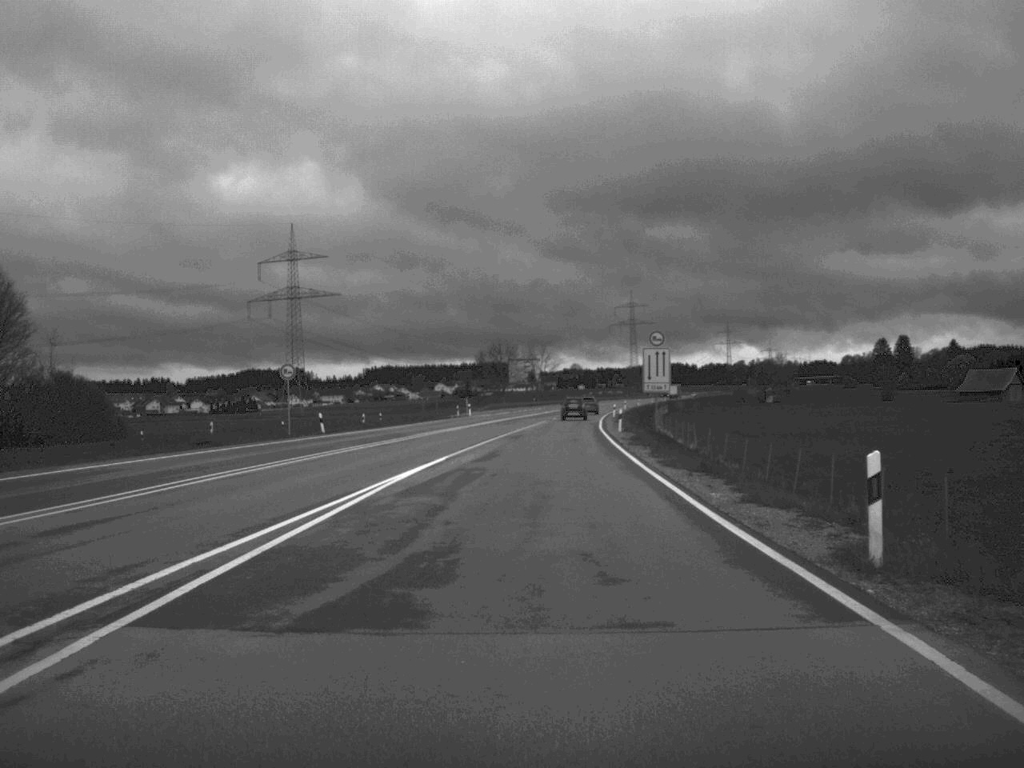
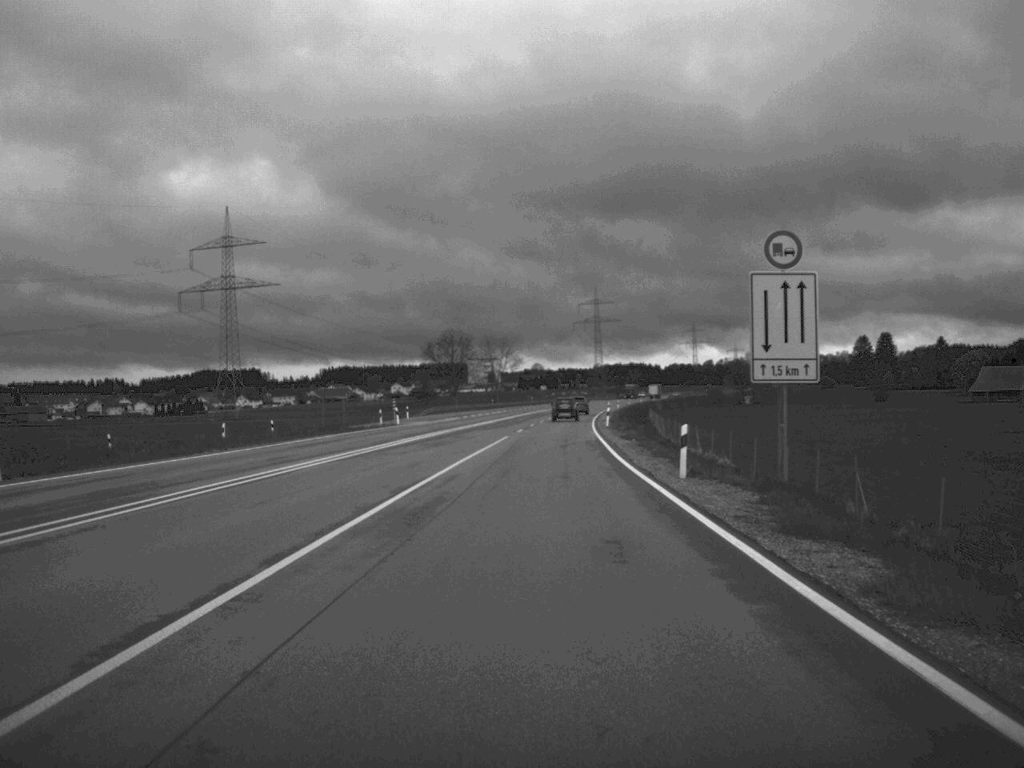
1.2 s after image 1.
(+0.5, +34.7) m; +2°
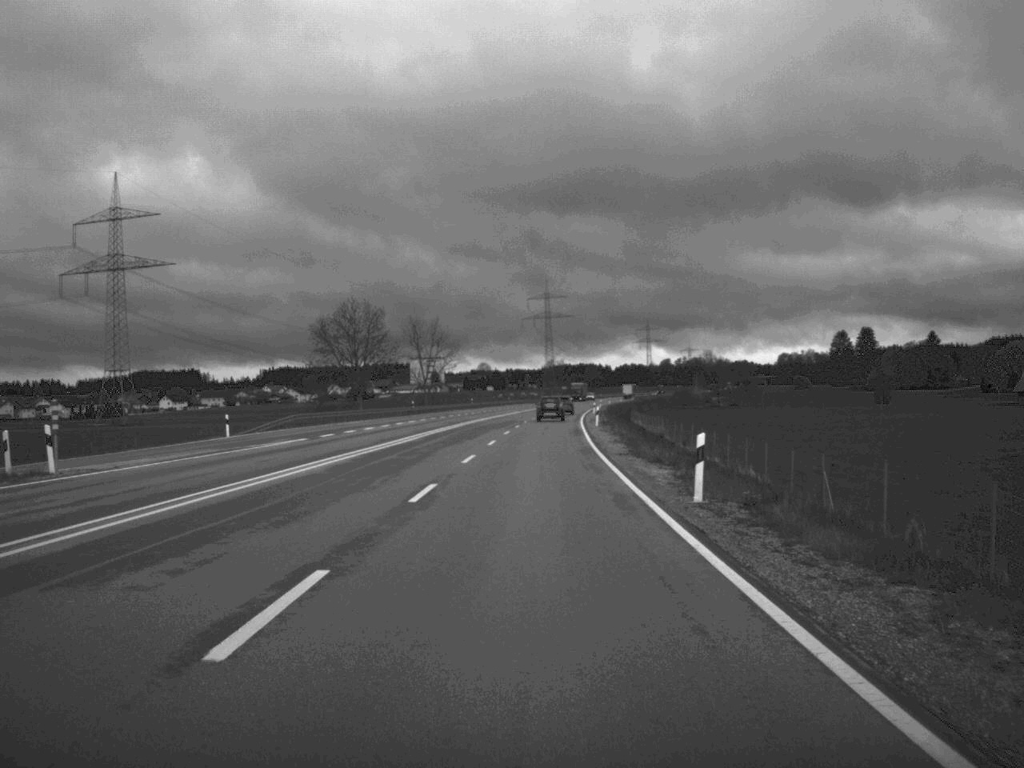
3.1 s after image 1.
(+1.1, +52.9) m; +2°
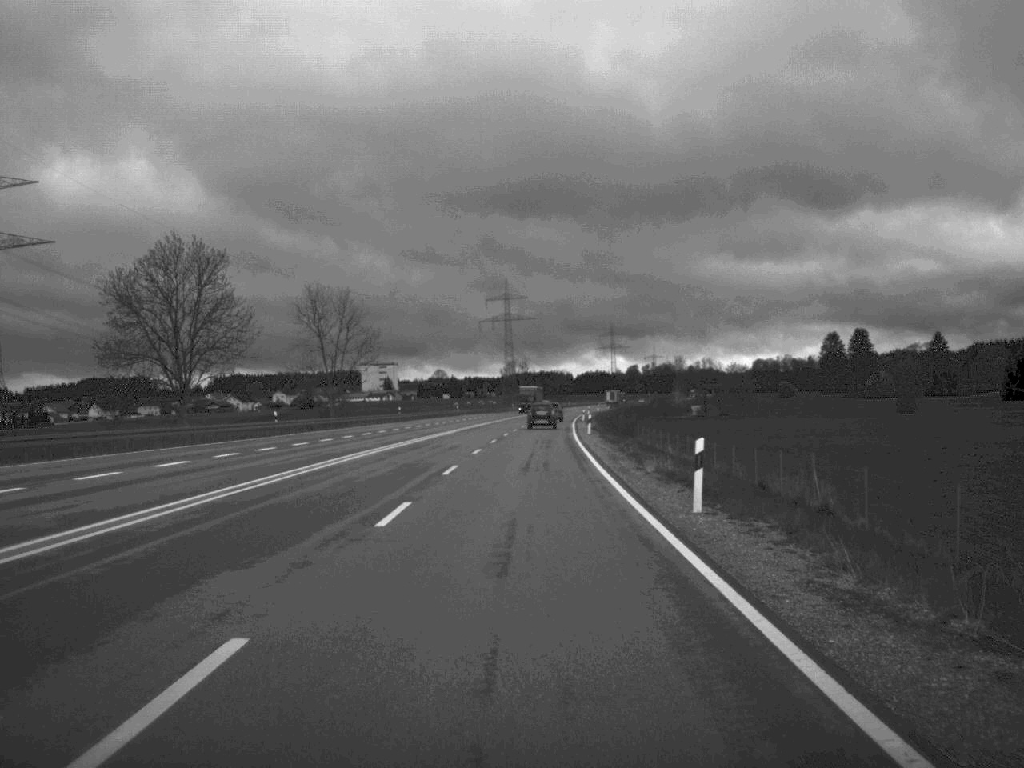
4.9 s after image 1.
(+0.8, +50.9) m; +2°
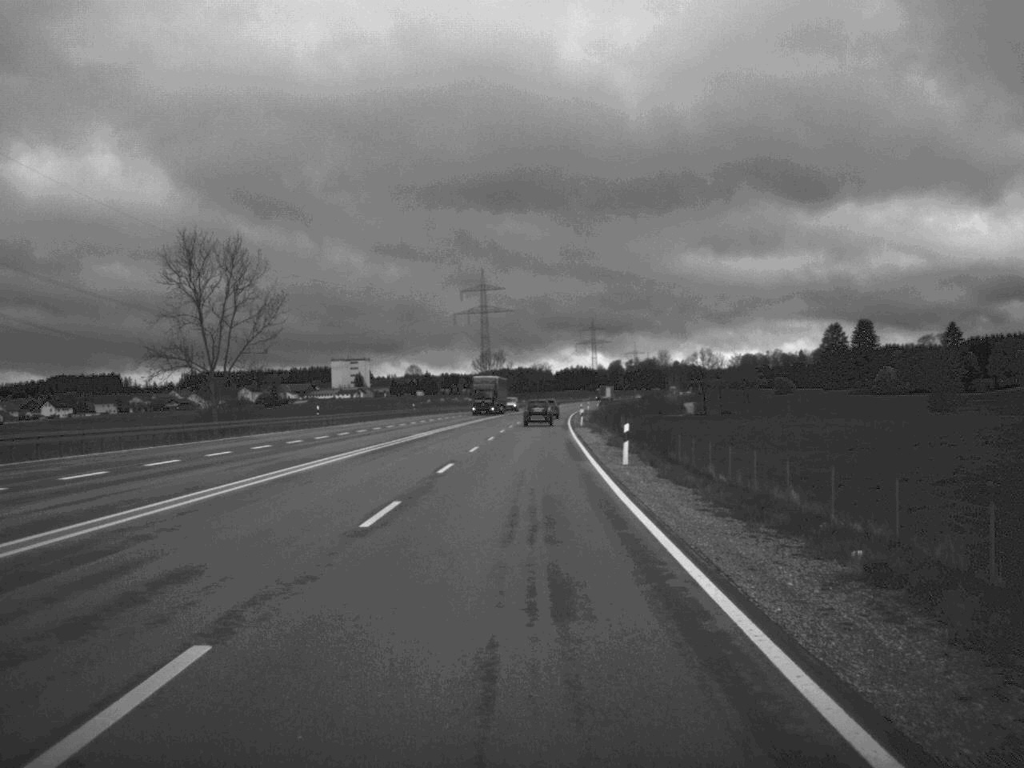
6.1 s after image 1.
(+0.3, +35.9) m; +1°
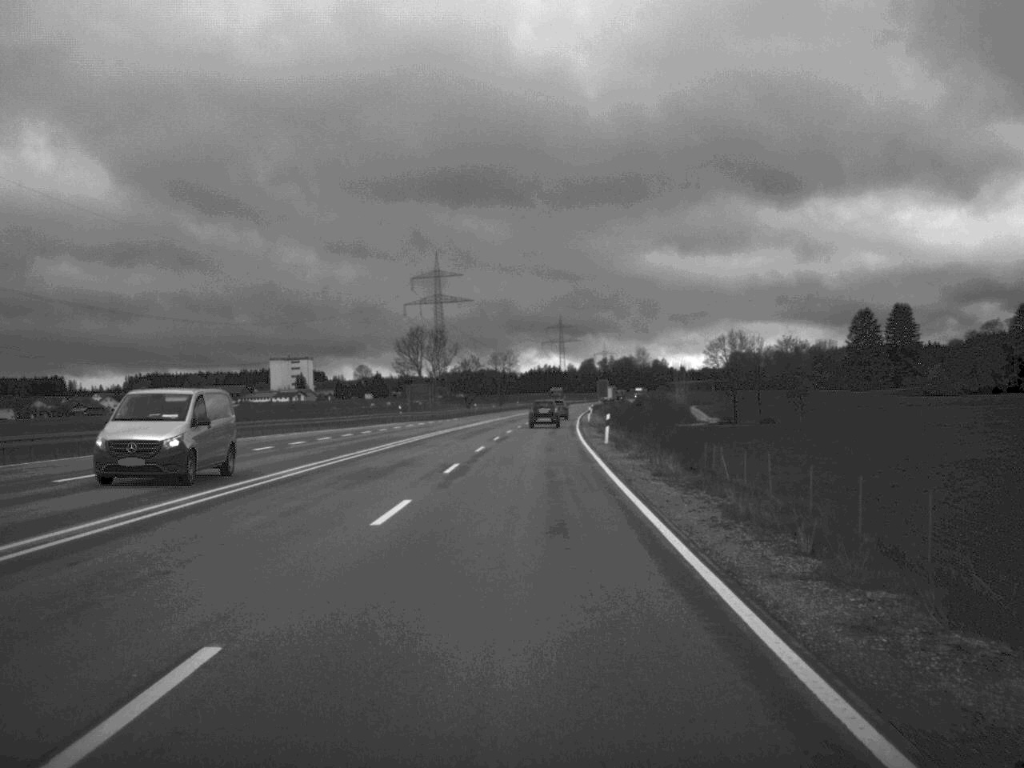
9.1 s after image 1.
(+1.1, +83.3) m; +1°
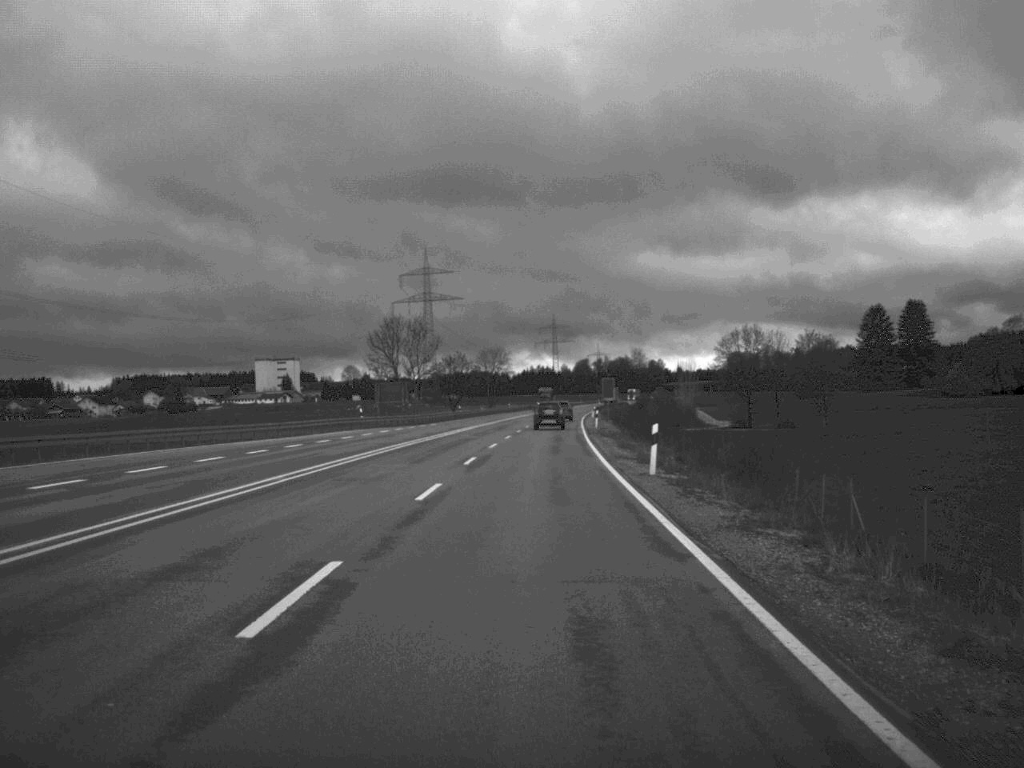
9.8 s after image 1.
(0.0, +19.4) m; 0°
